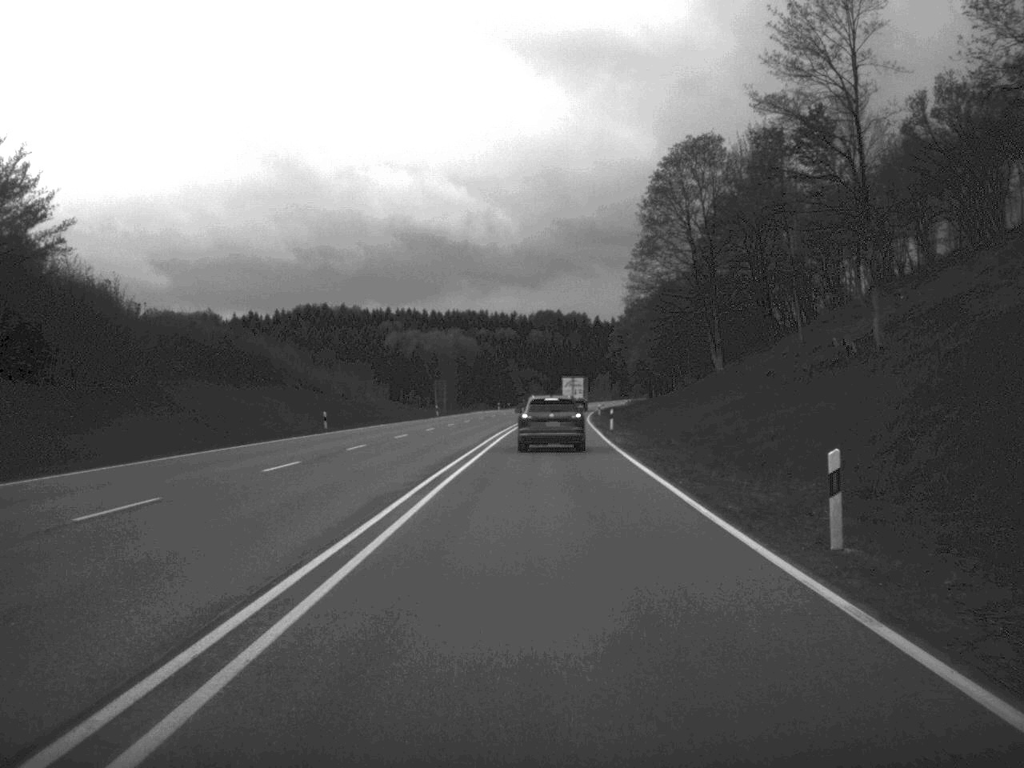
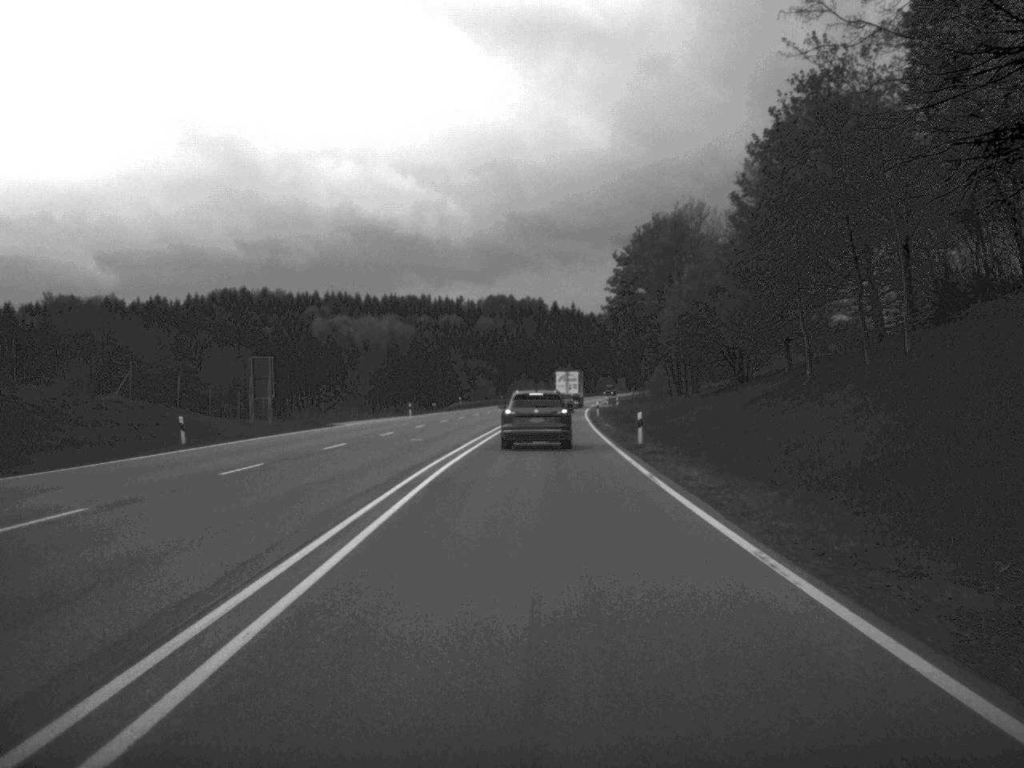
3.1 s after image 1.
(+1.4, +73.3) m; +2°
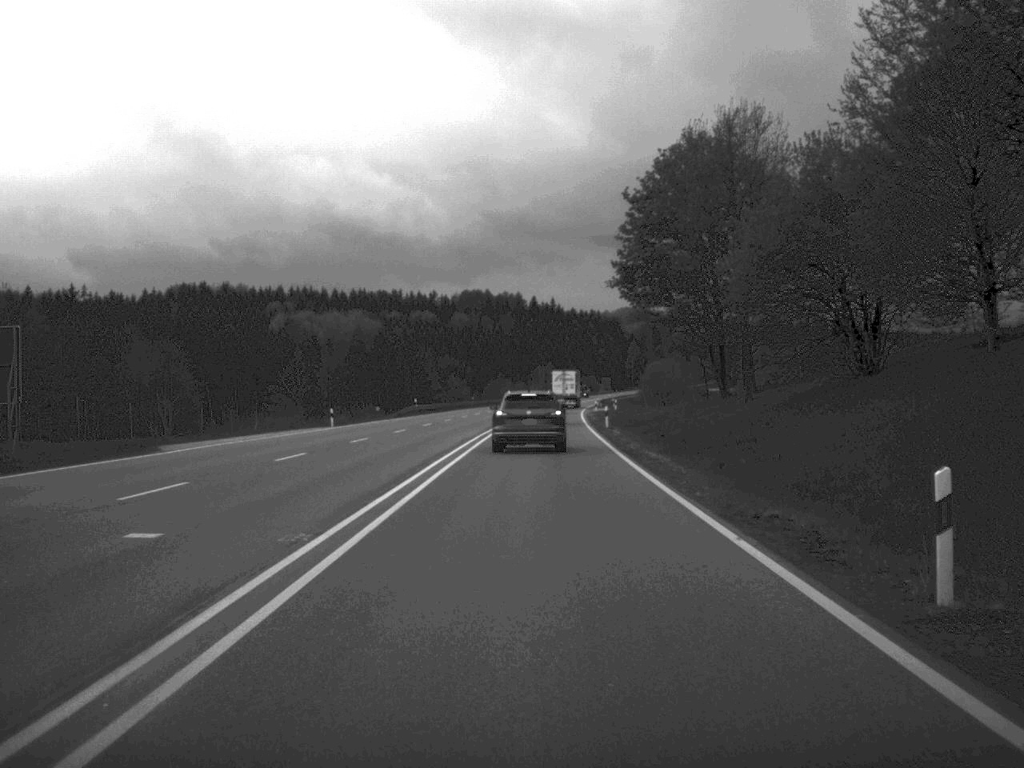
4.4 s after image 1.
(+0.2, +29.8) m; +1°
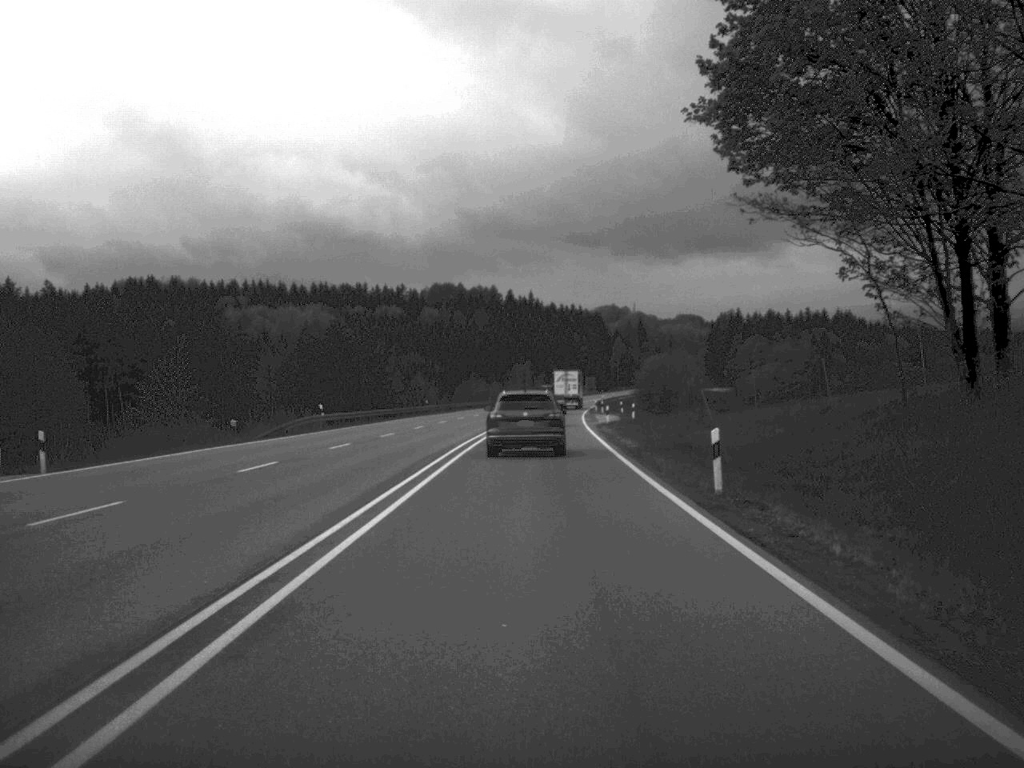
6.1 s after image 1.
(+0.3, +38.6) m; +1°
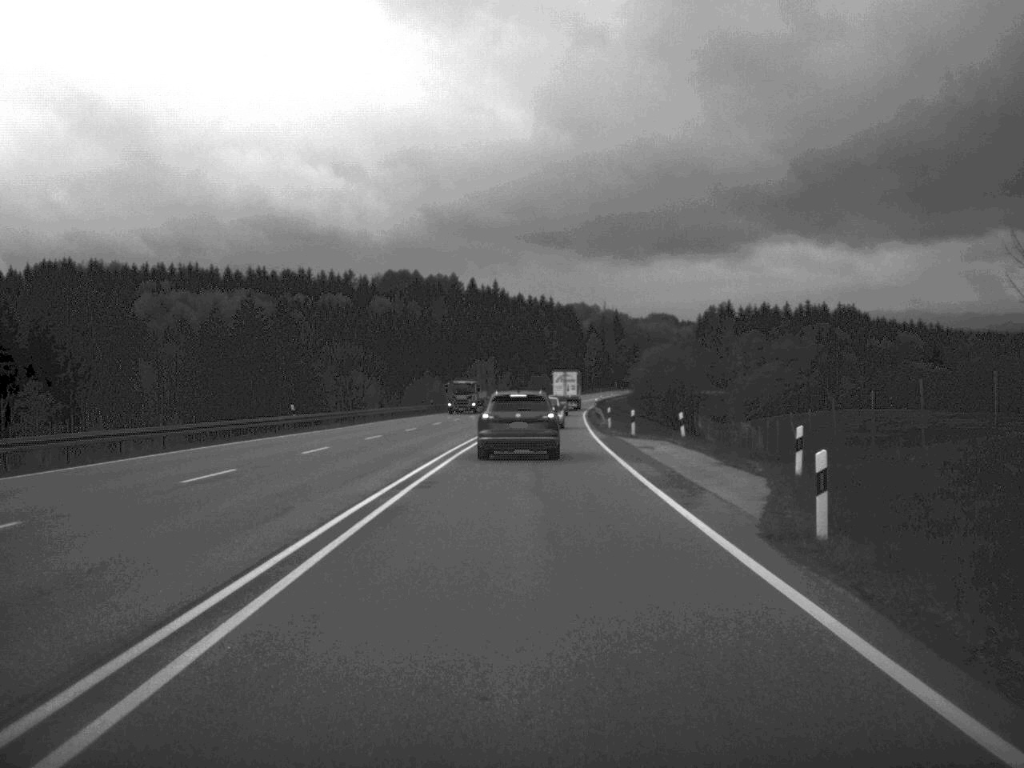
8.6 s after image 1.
(+0.5, +51.0) m; +1°
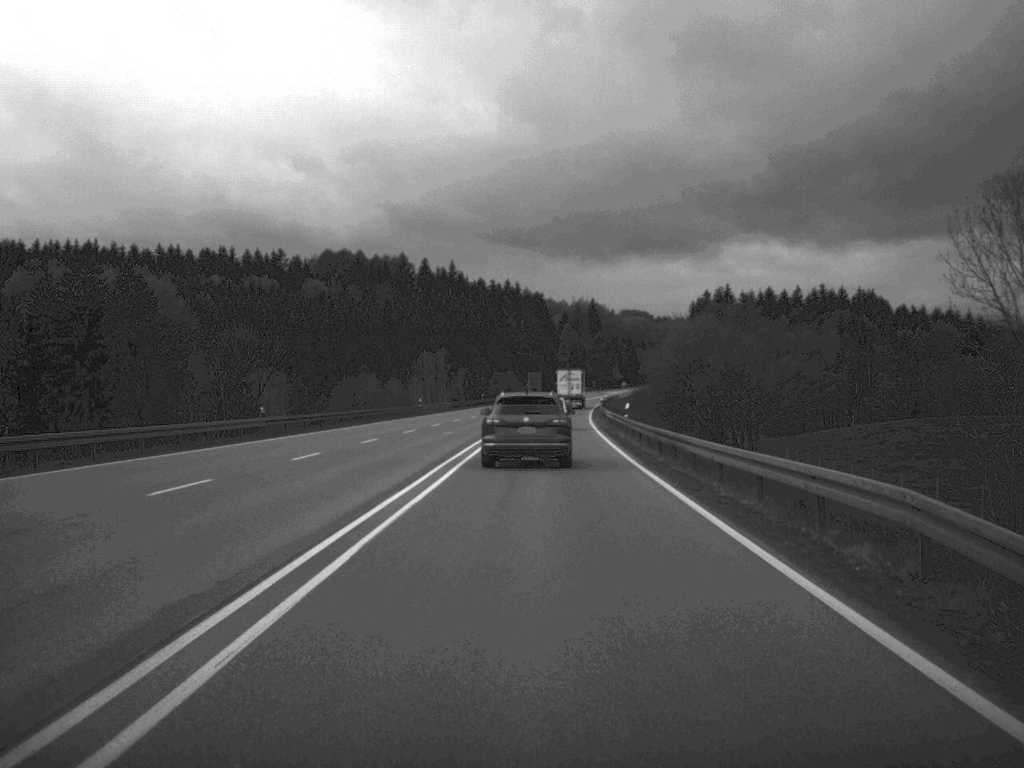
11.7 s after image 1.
(+0.7, +62.0) m; +1°
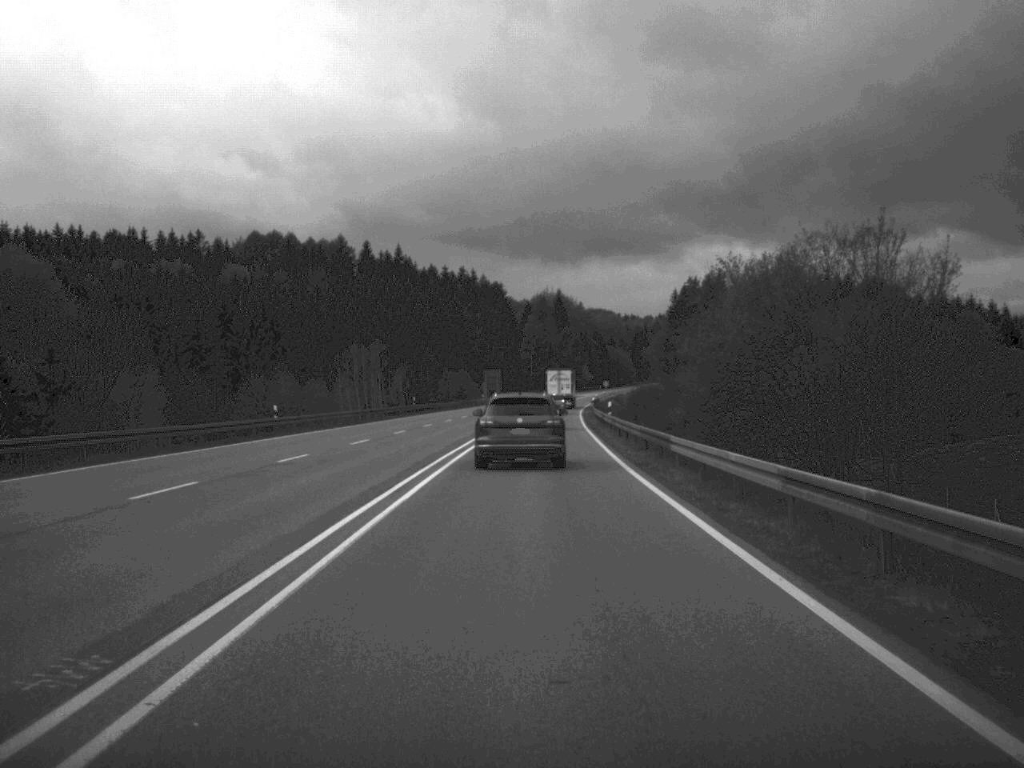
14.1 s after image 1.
(+0.7, +46.9) m; +2°
